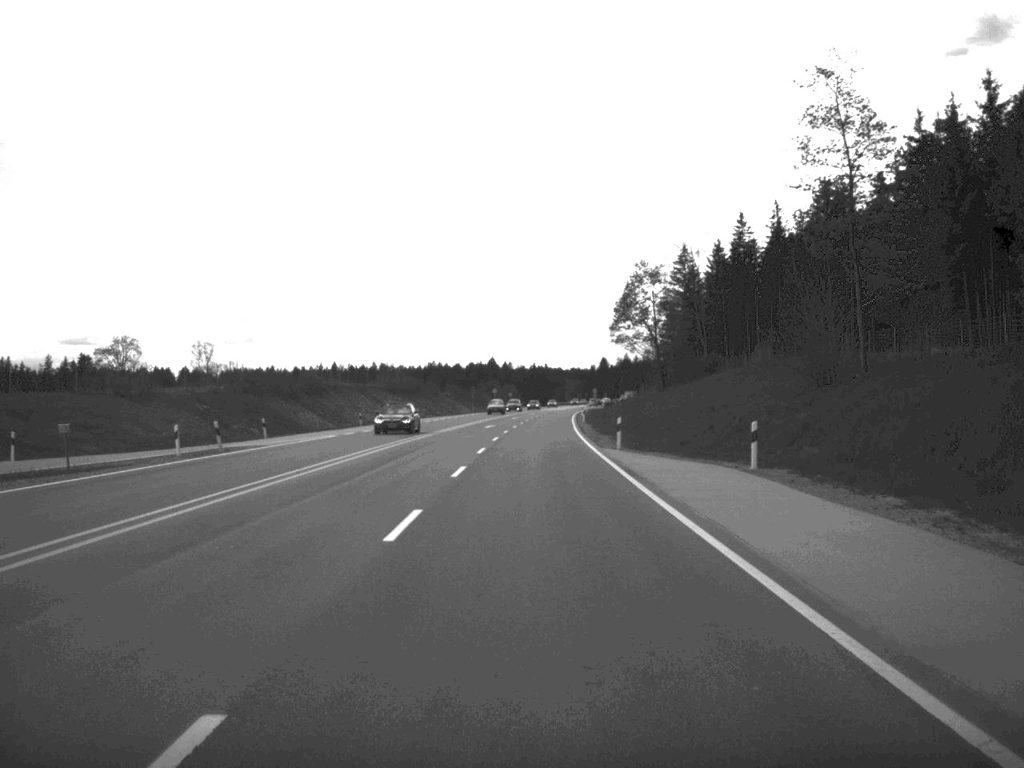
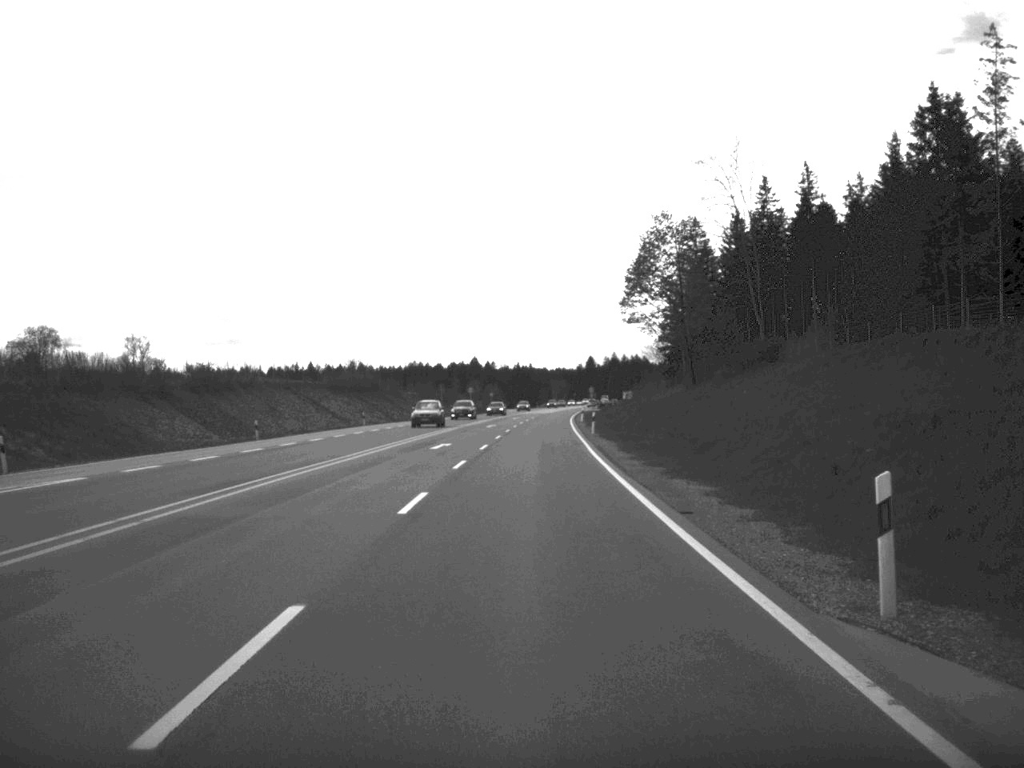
(+0.2, +32.2) m; +1°
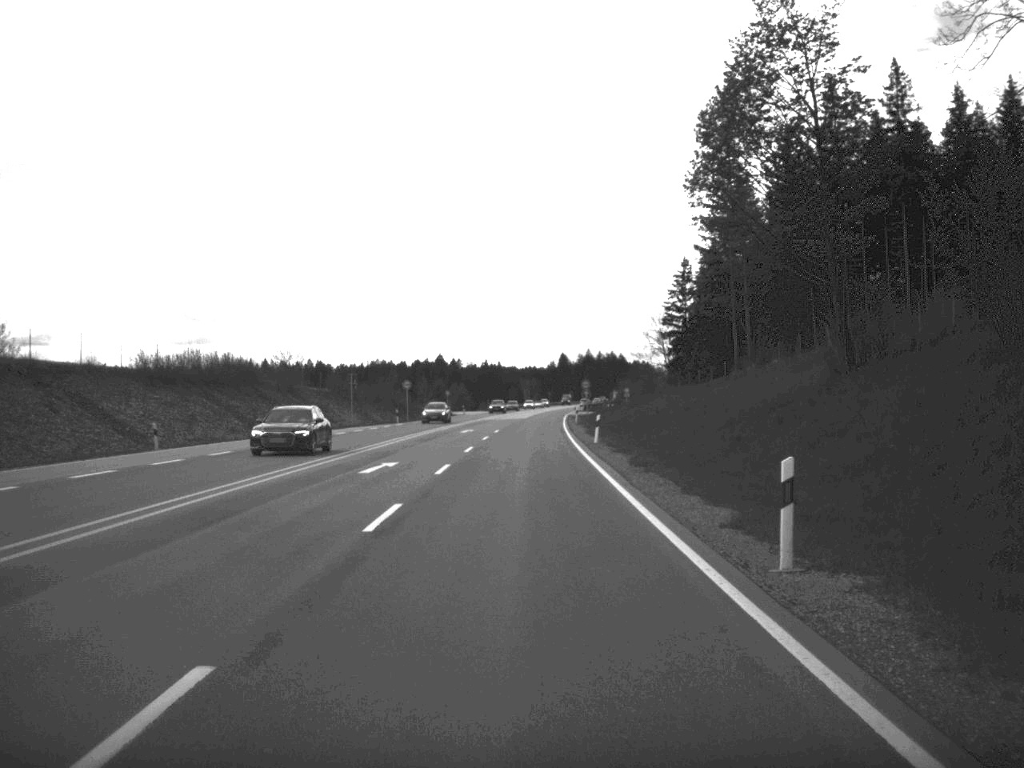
(+0.4, +50.1) m; +1°
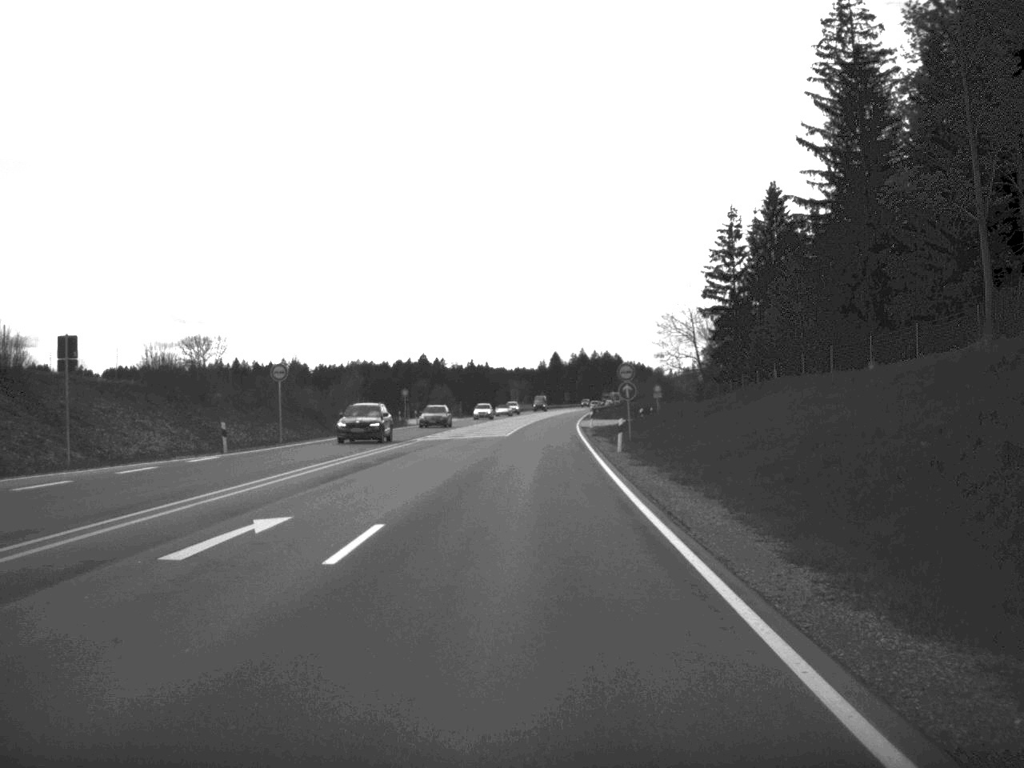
(+0.2, +50.6) m; 0°
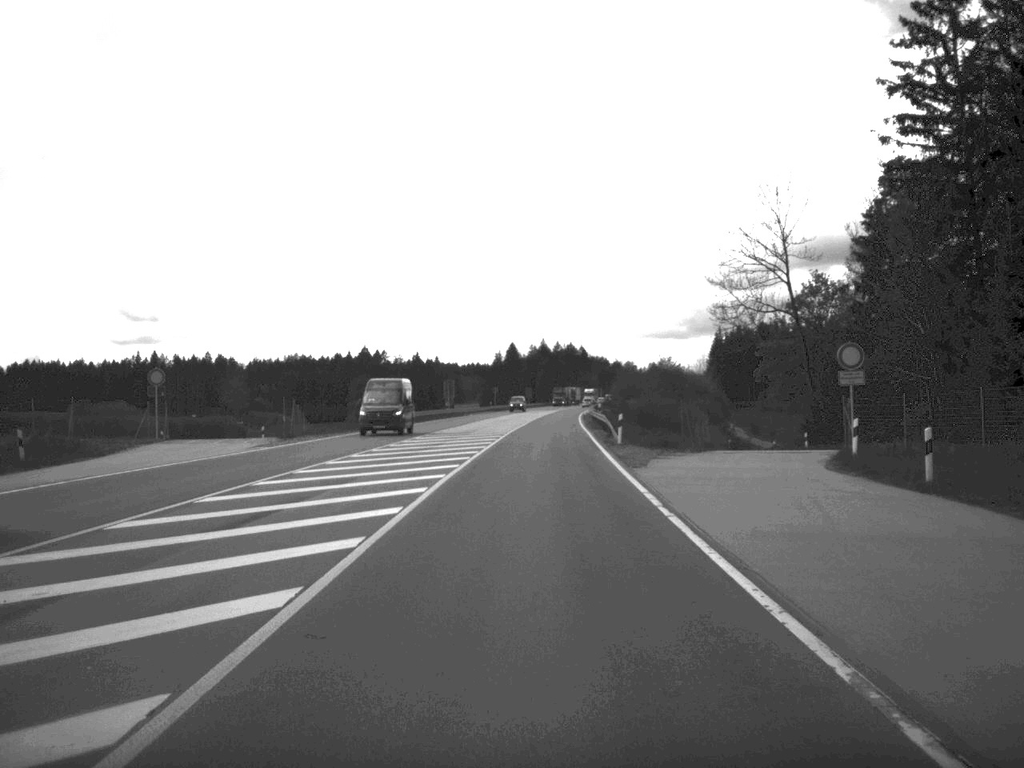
(+1.3, +79.5) m; +2°
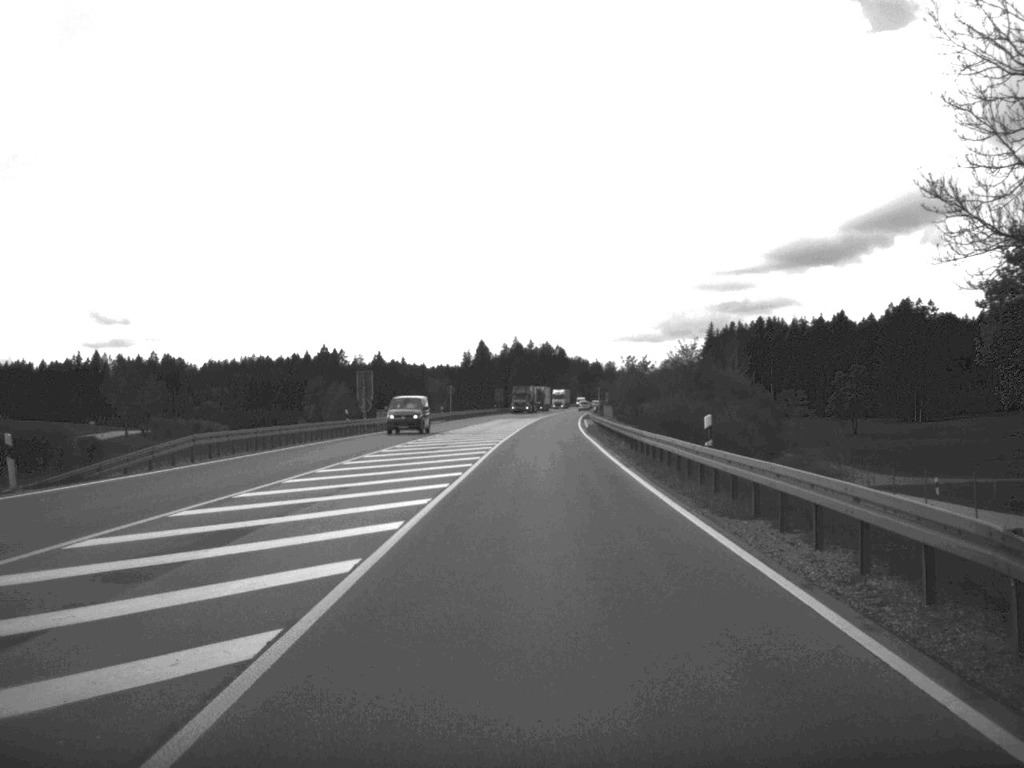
(+0.5, +50.5) m; +1°
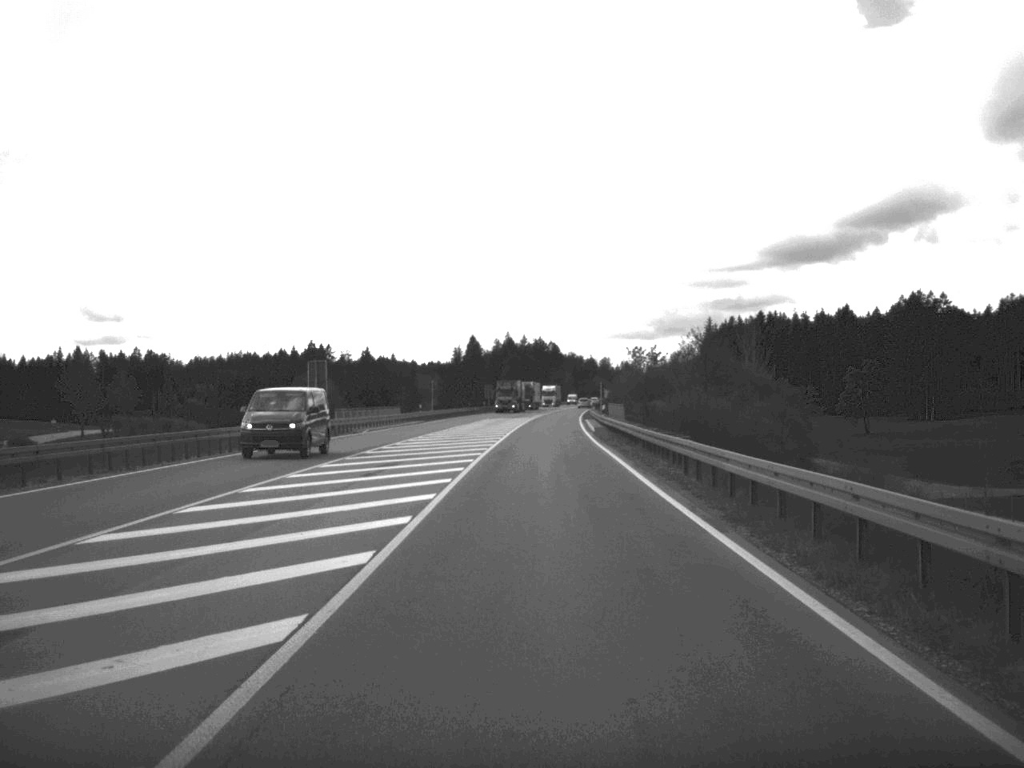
(0.0, +15.6) m; 0°
